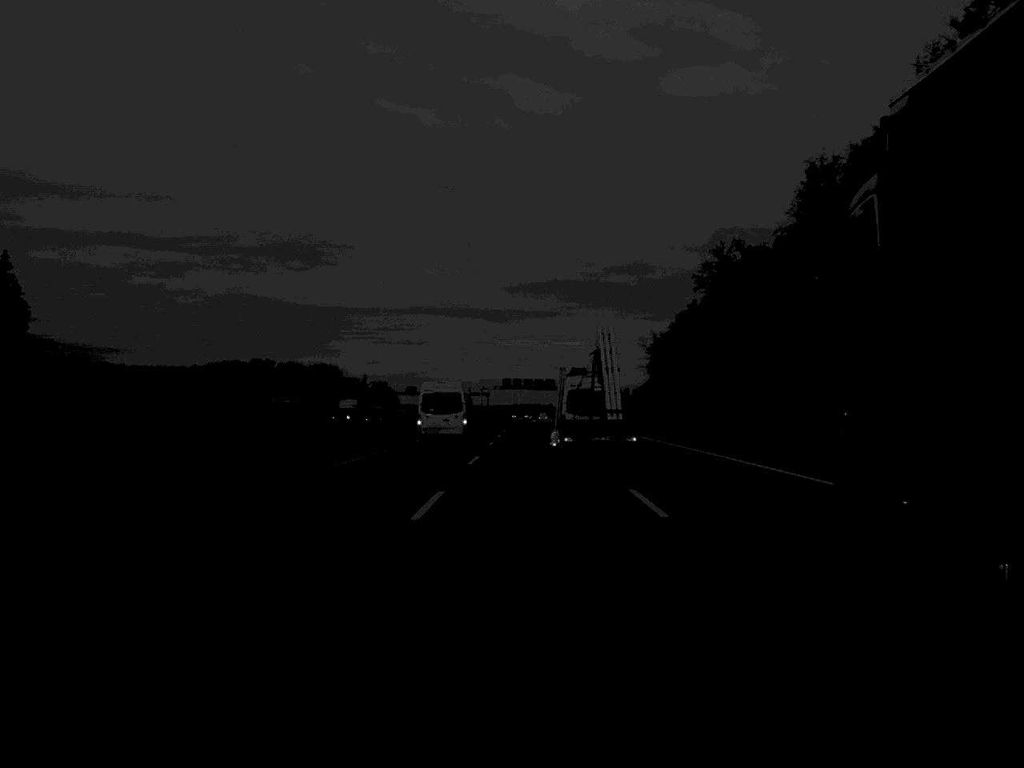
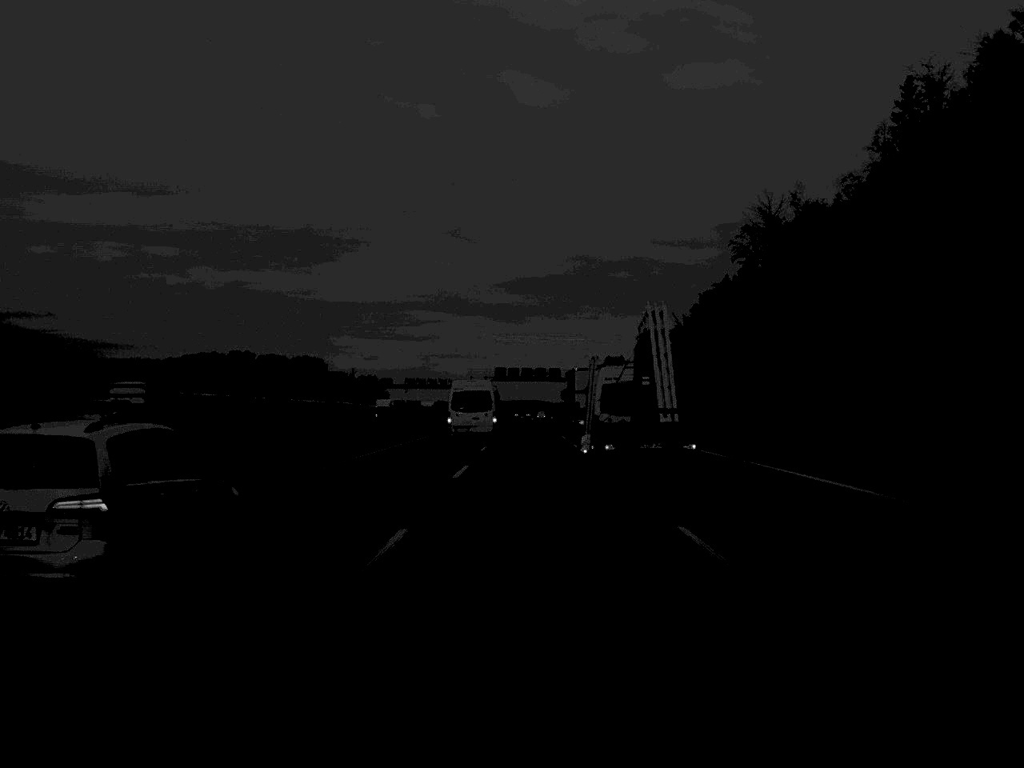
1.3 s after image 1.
(0.0, +42.7) m; 0°
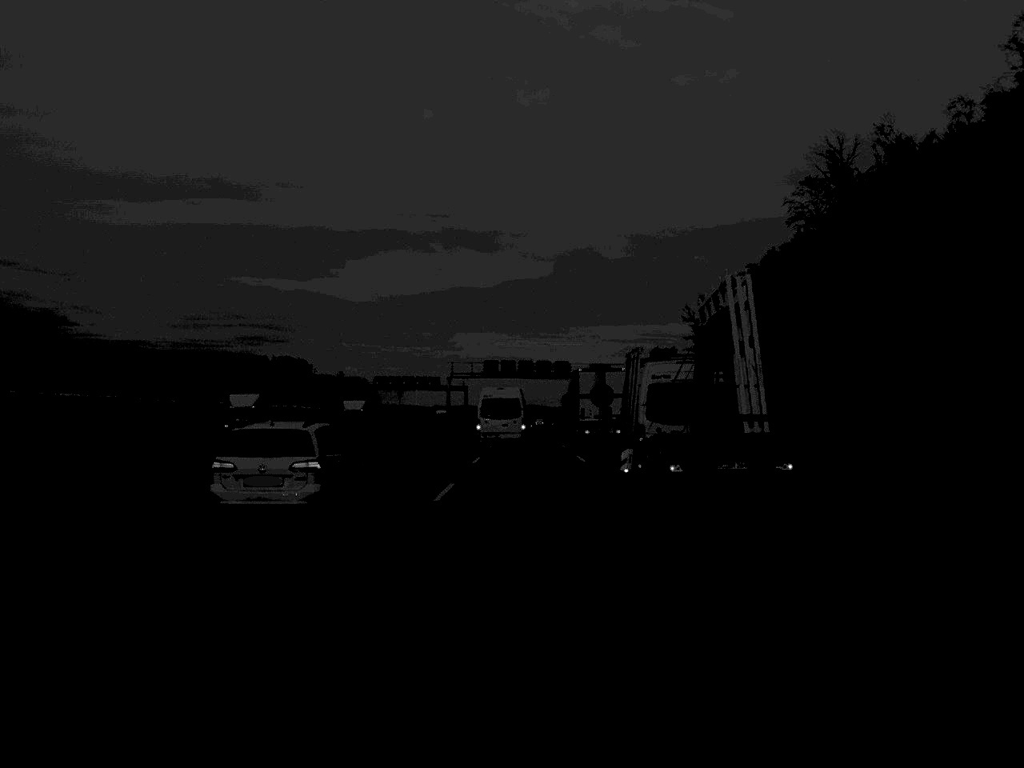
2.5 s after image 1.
(0.0, +40.5) m; 0°
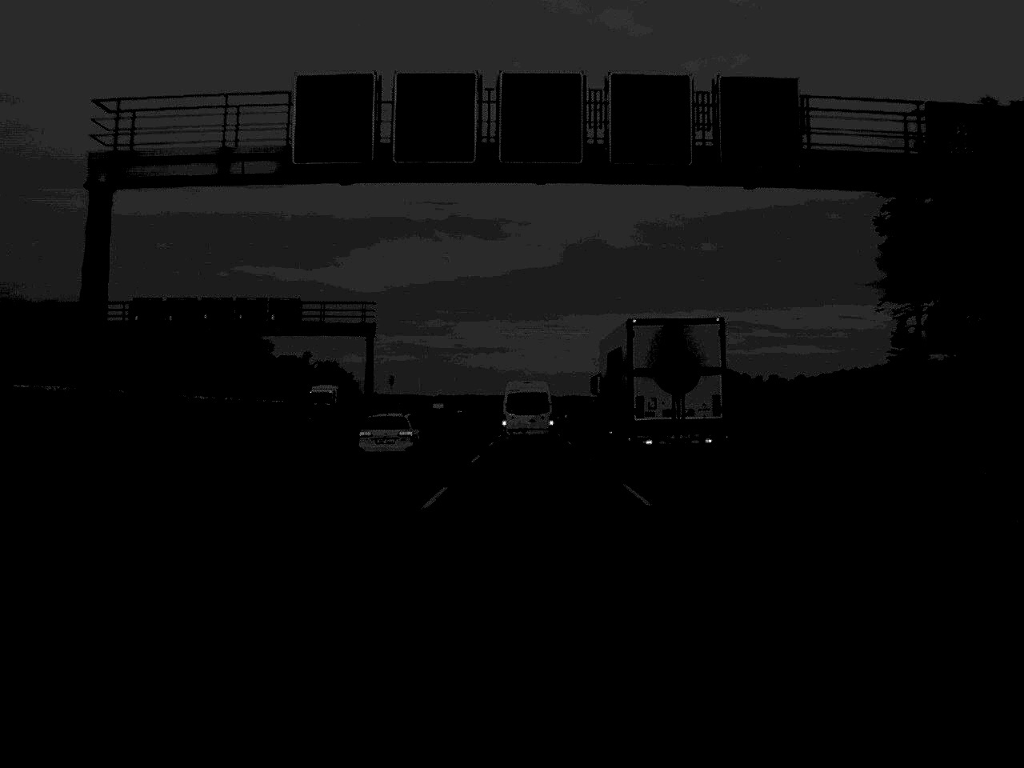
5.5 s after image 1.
(-0.1, +108.5) m; 0°
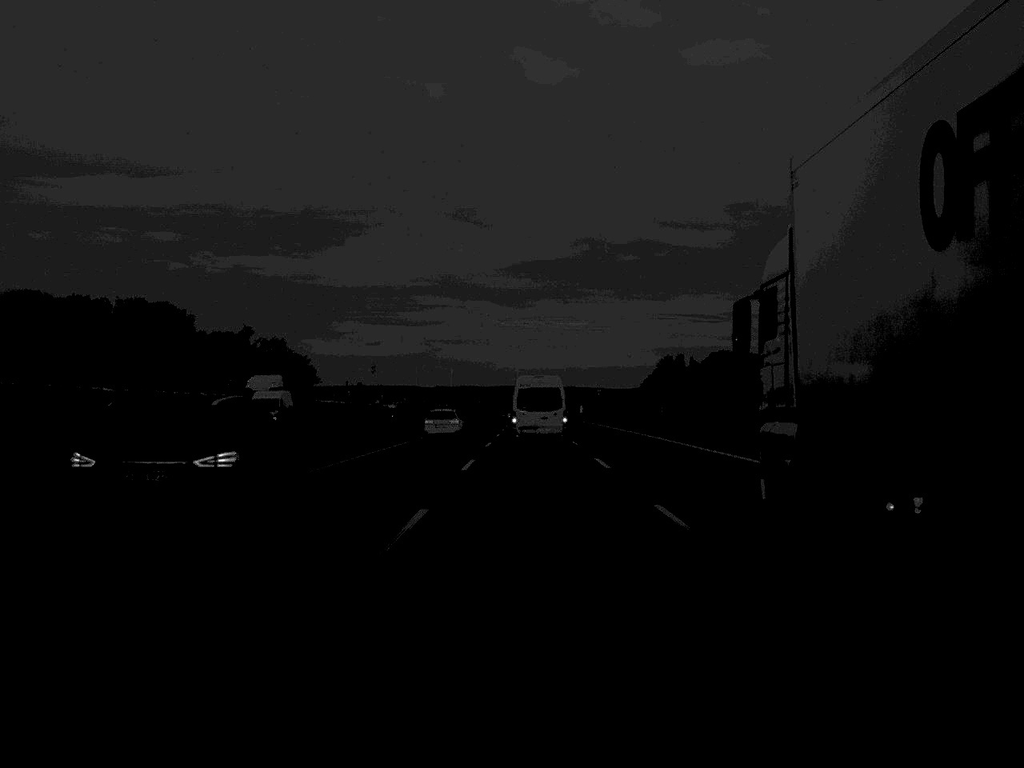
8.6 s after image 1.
(+0.1, +111.4) m; 0°
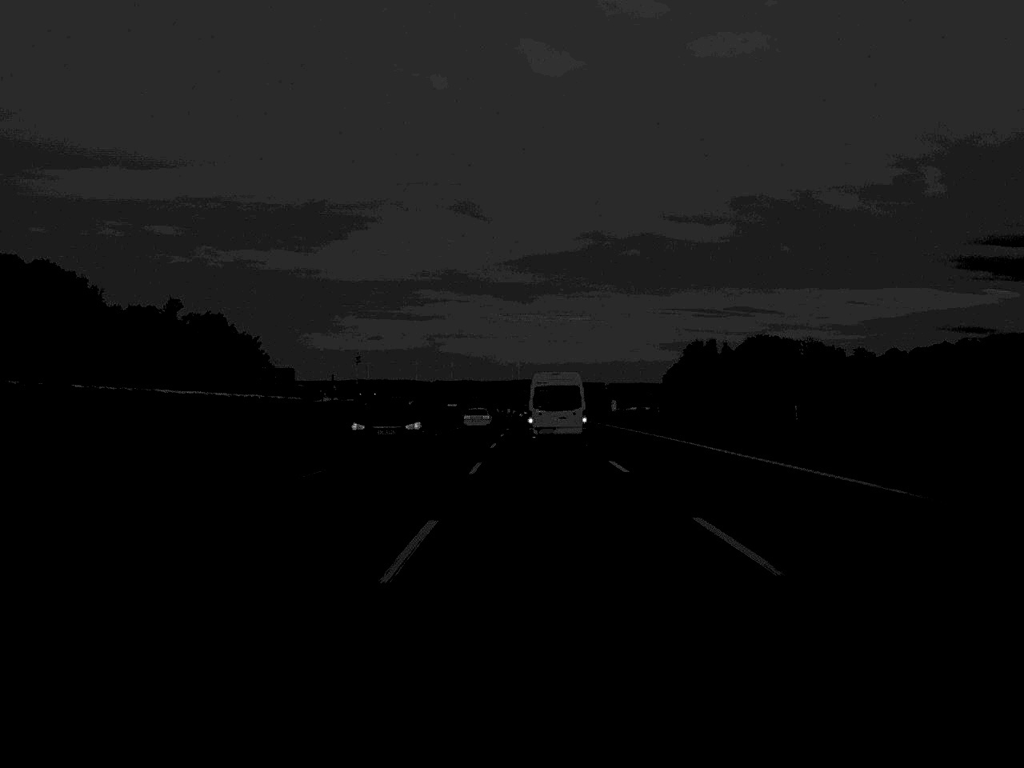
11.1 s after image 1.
(-0.2, +89.8) m; 0°
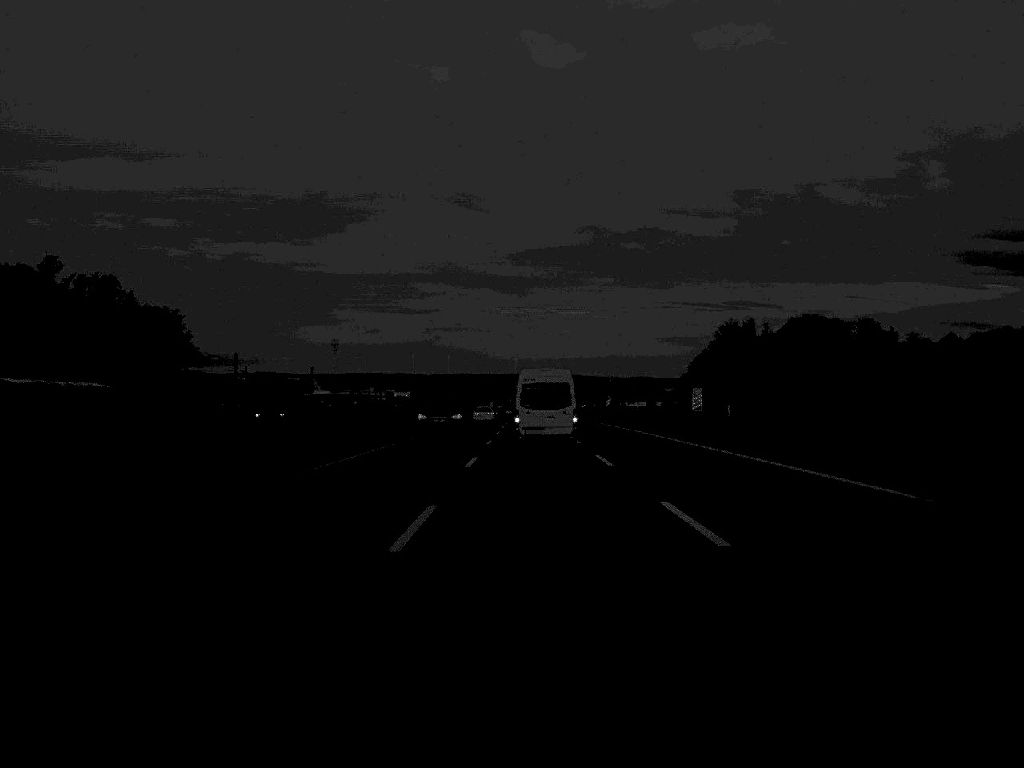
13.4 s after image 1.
(+0.2, +85.4) m; 0°
